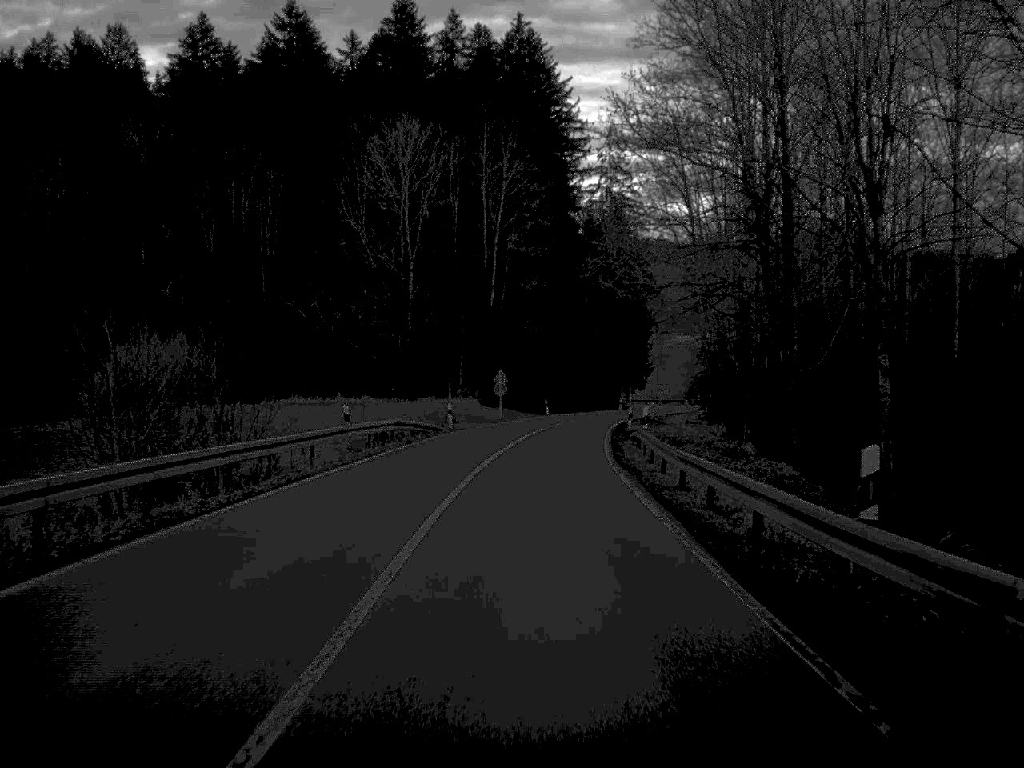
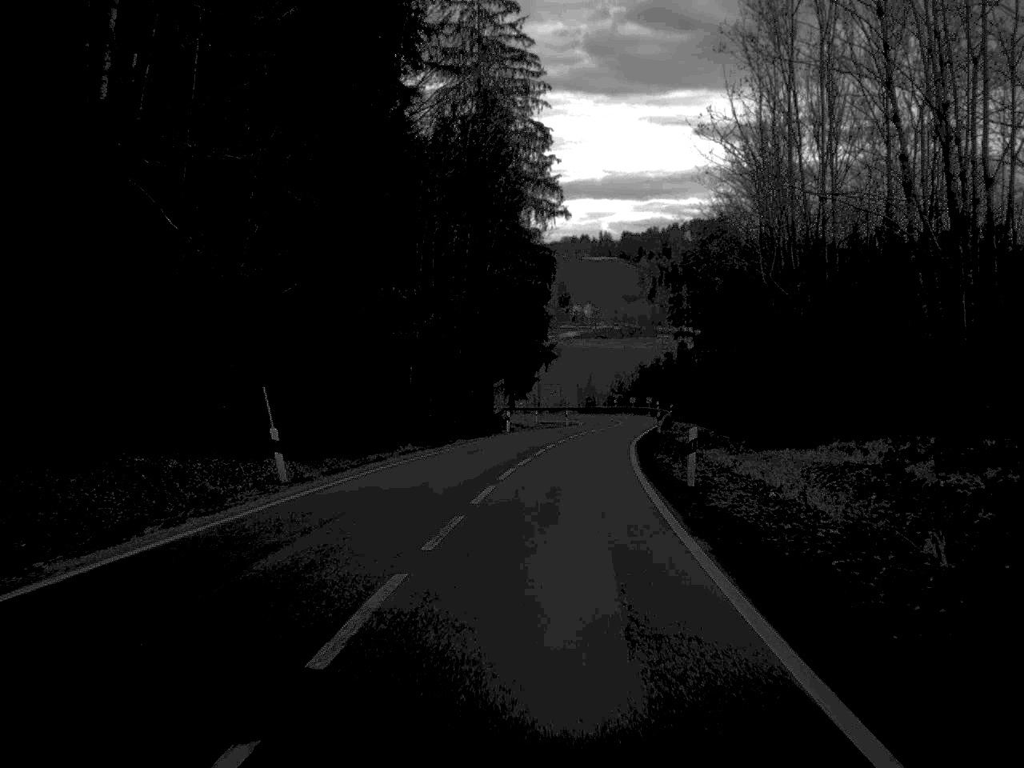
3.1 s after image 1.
(+3.3, +67.4) m; +7°
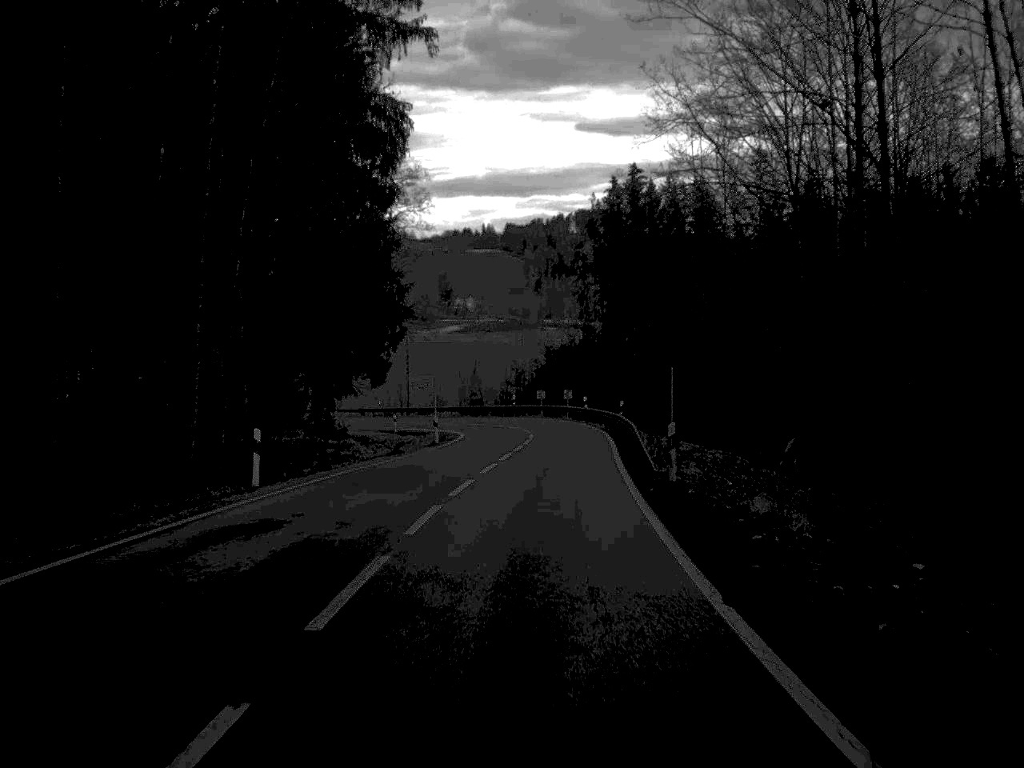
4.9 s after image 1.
(+1.8, +39.9) m; +5°
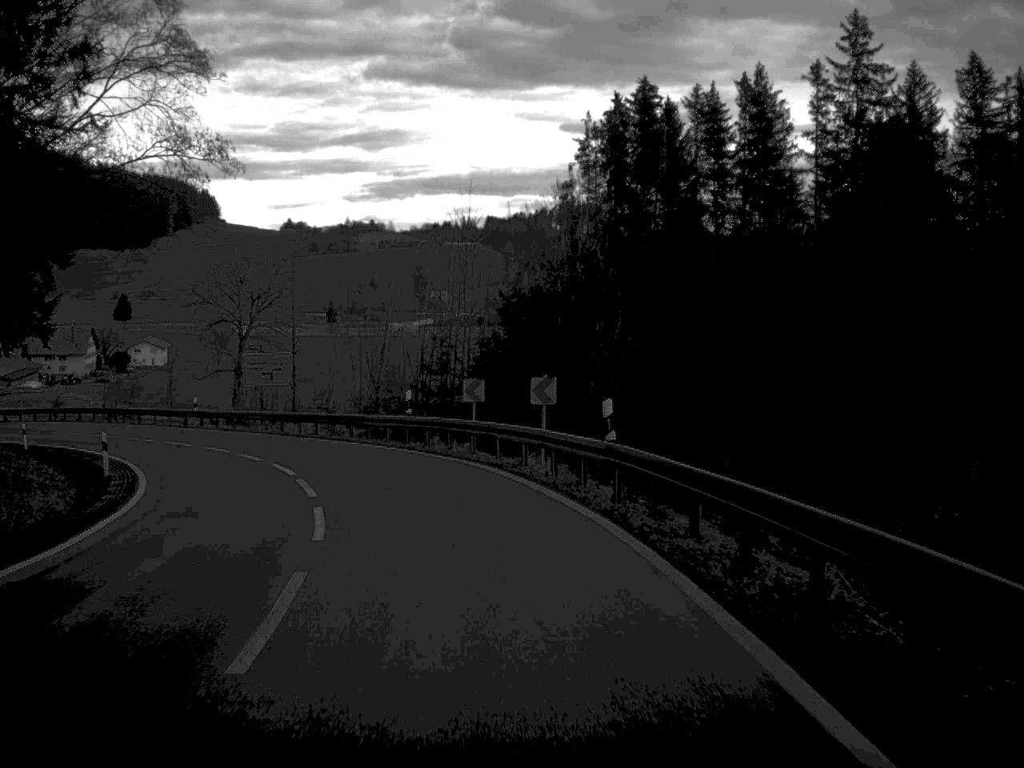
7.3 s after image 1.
(+1.5, +48.0) m; 0°
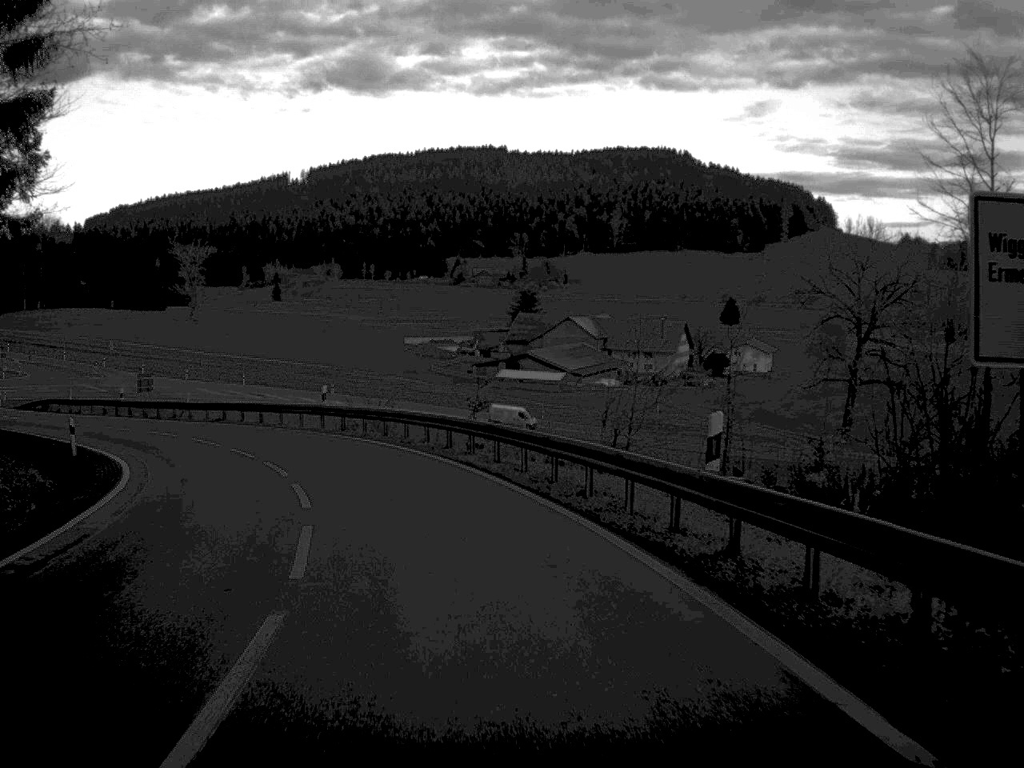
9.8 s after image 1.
(-10.1, +42.5) m; -28°
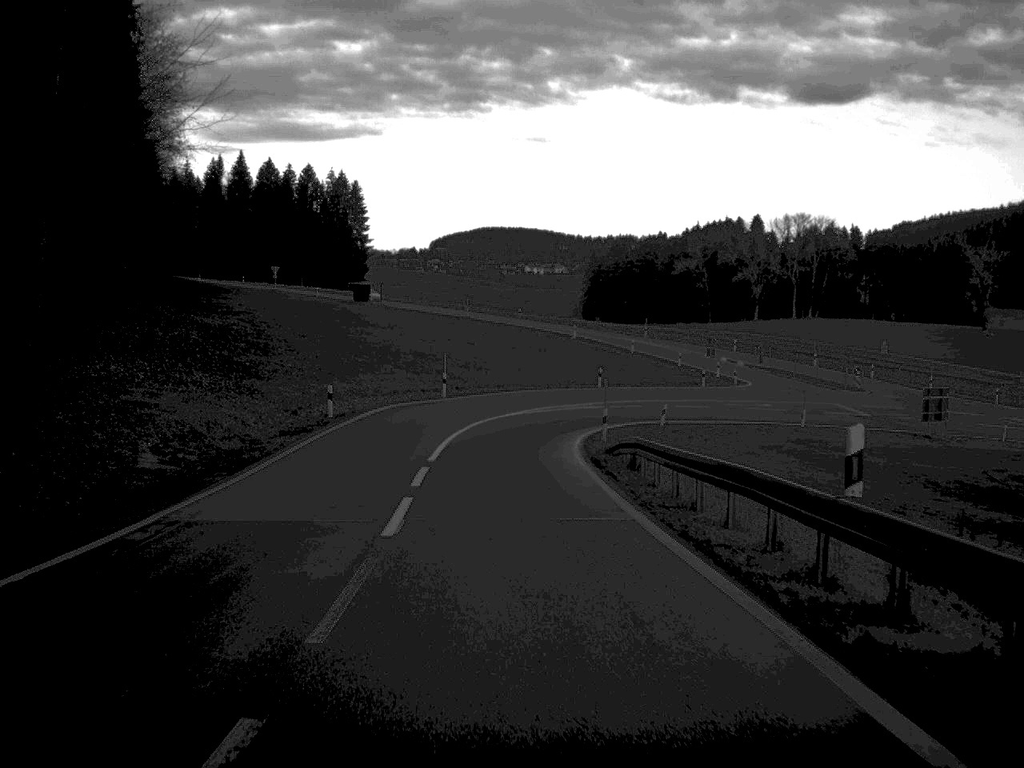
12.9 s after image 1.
(-14.4, +47.5) m; -35°
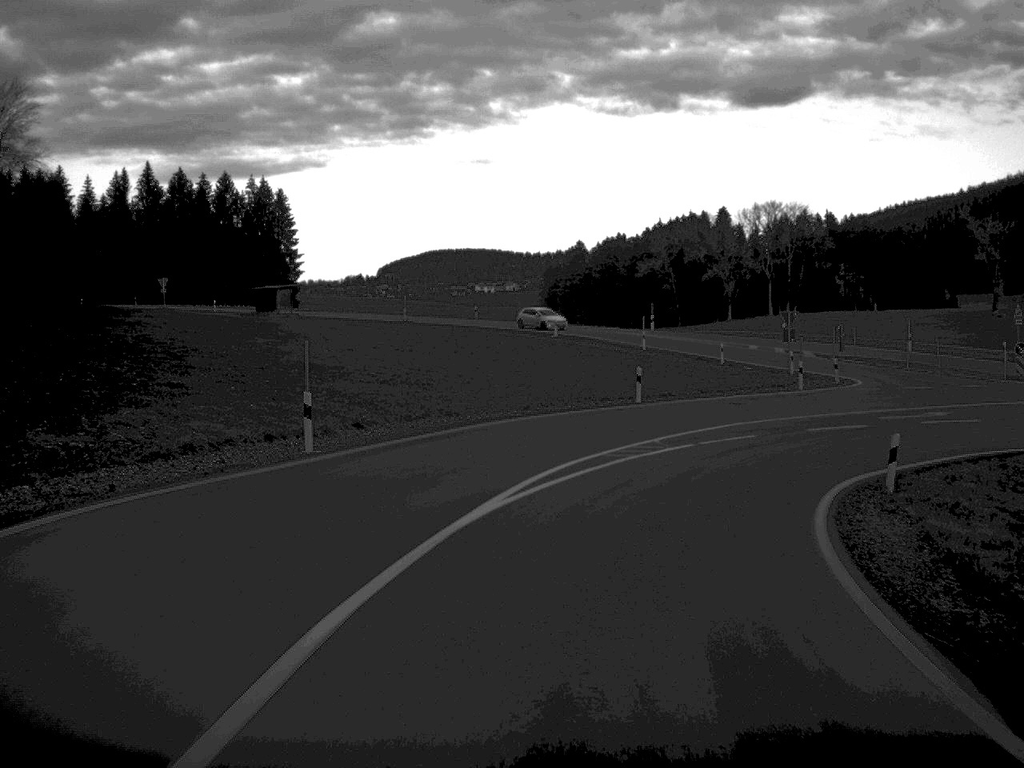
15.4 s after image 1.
(-0.5, +34.3) m; +2°
